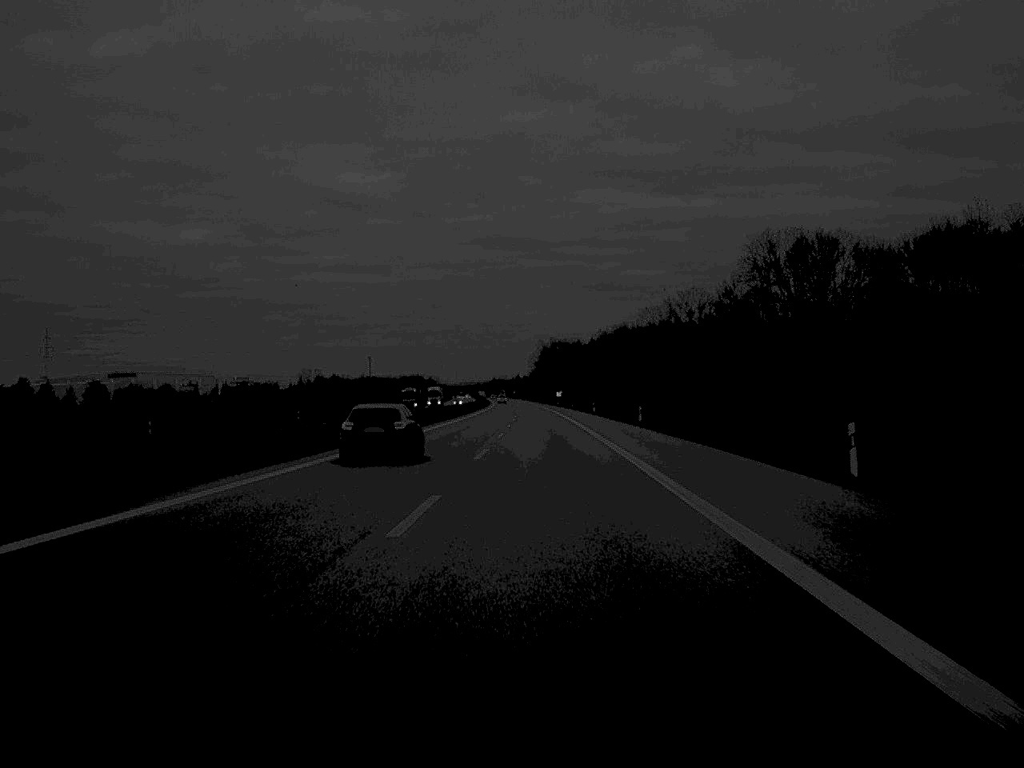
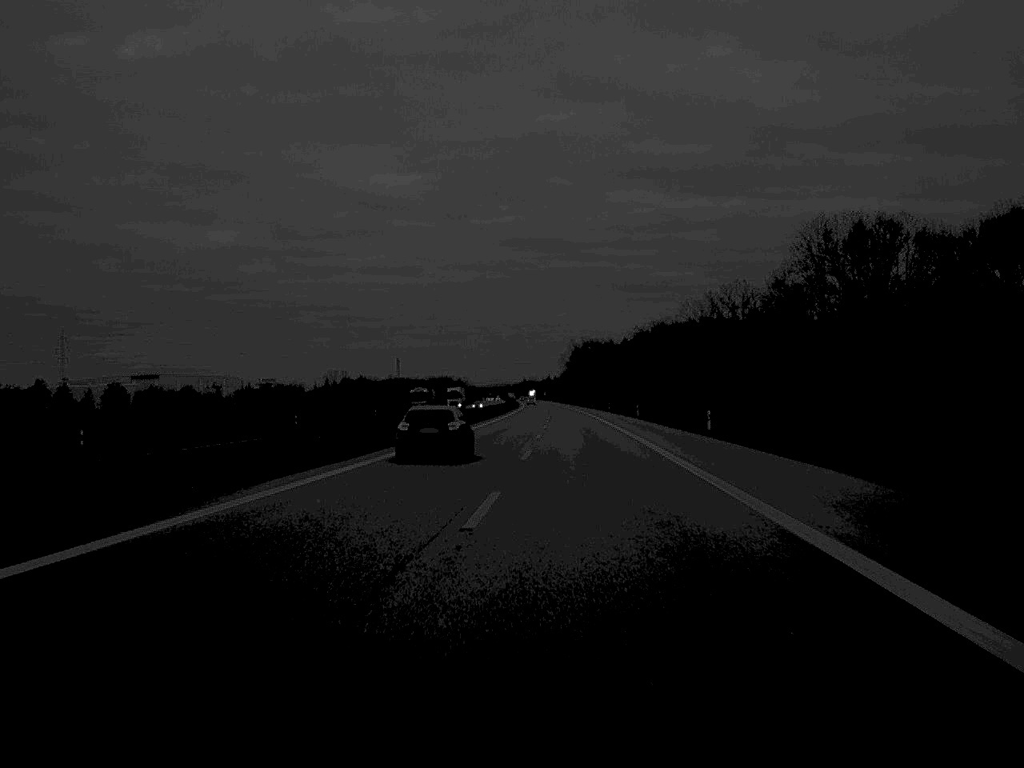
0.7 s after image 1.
(-0.2, +16.9) m; -1°
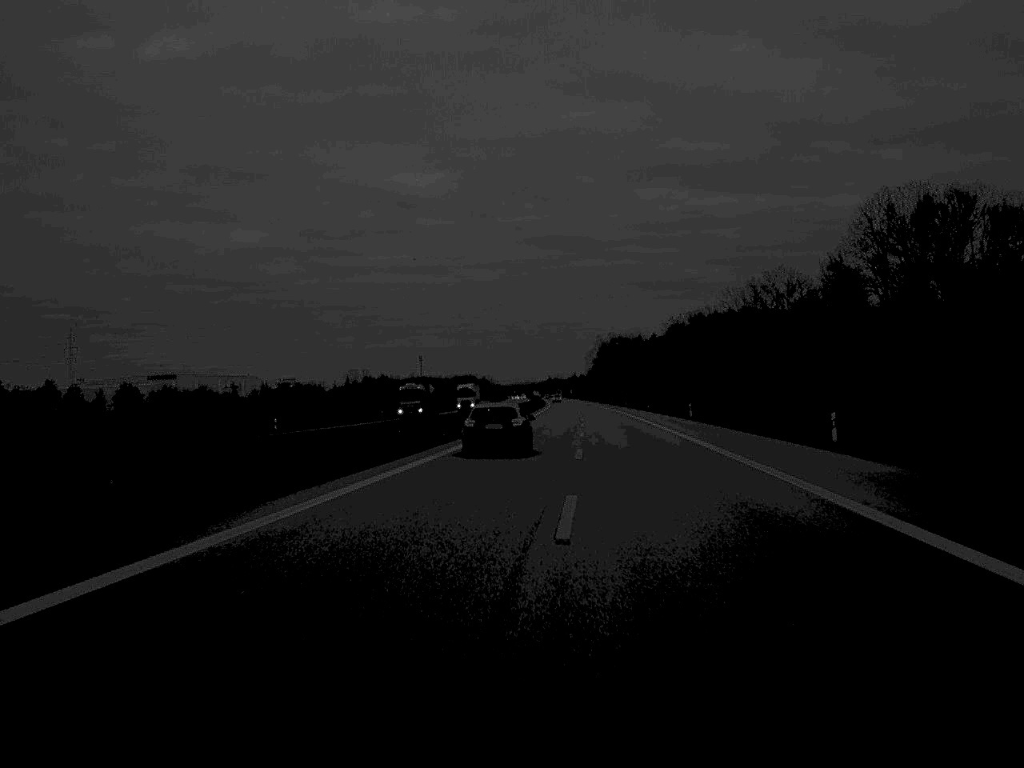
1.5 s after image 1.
(-0.2, +19.0) m; -1°
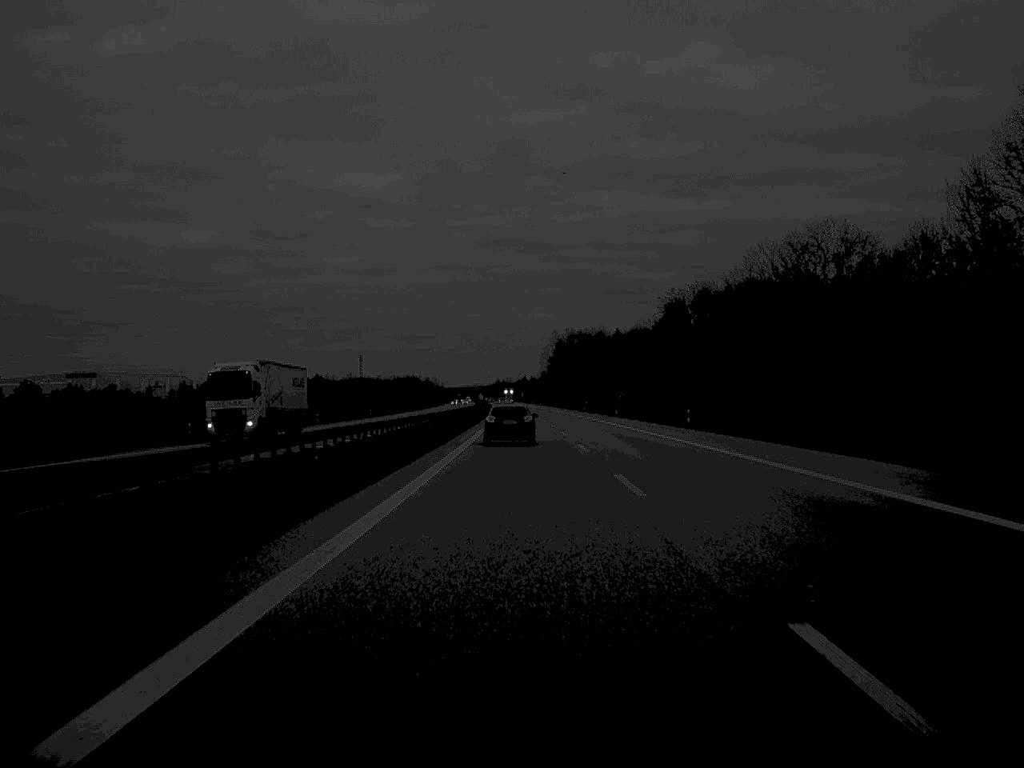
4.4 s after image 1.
(+1.0, +64.8) m; +2°
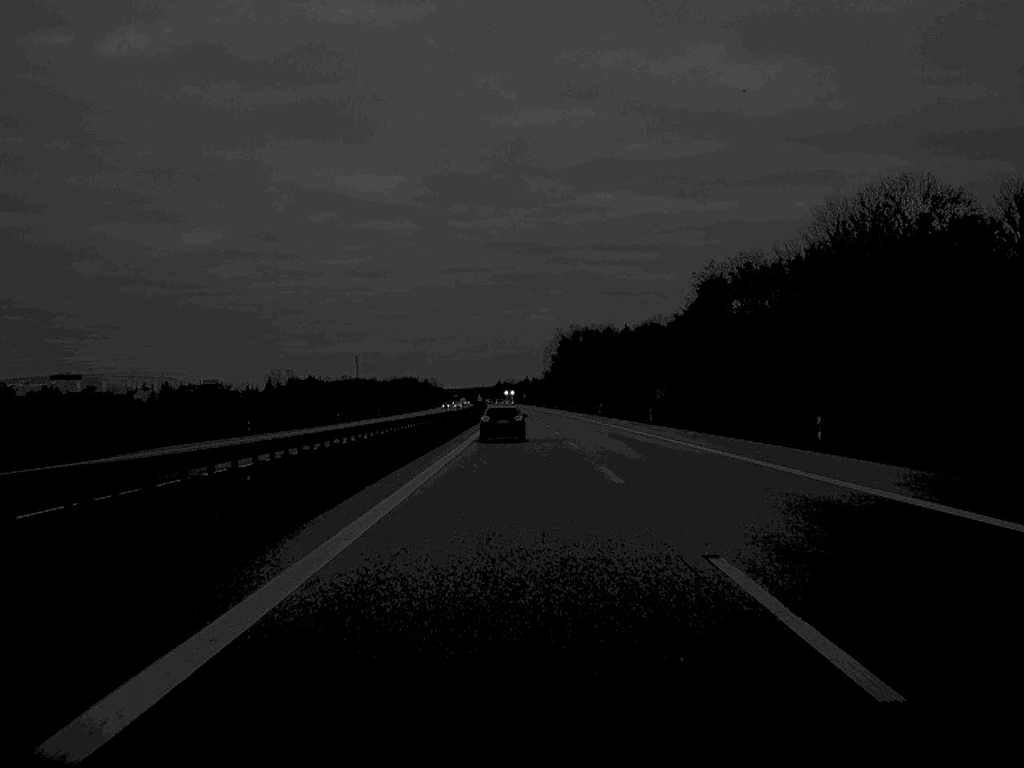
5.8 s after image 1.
(0.0, +31.7) m; 0°
